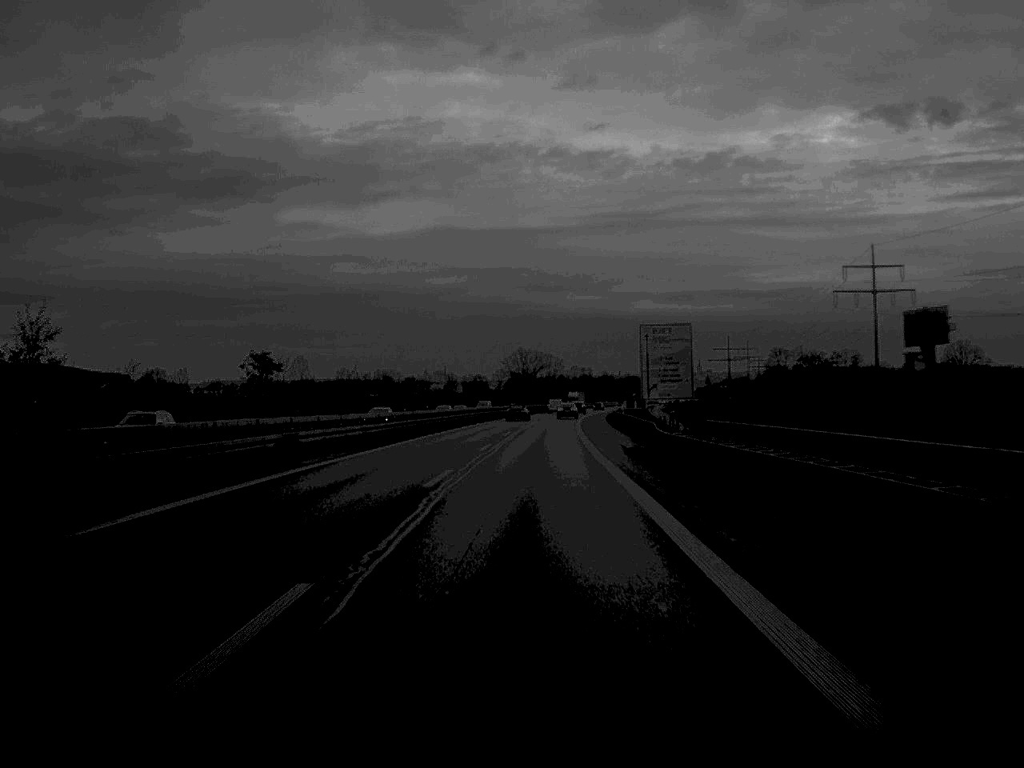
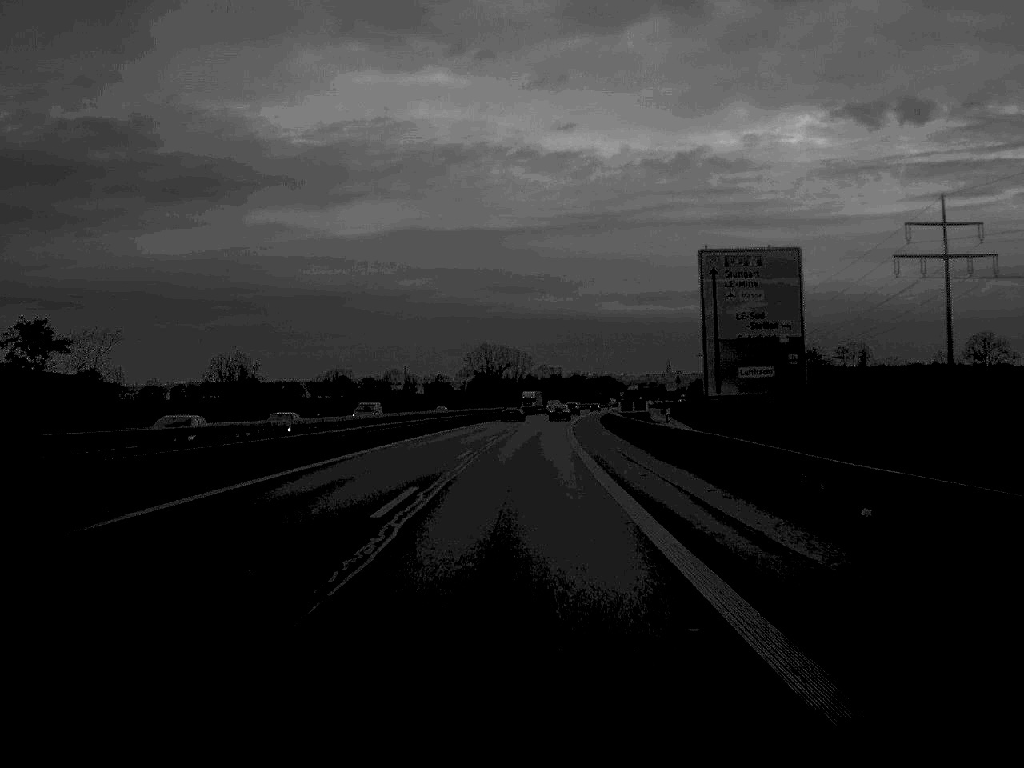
(+0.6, +42.0) m; +1°
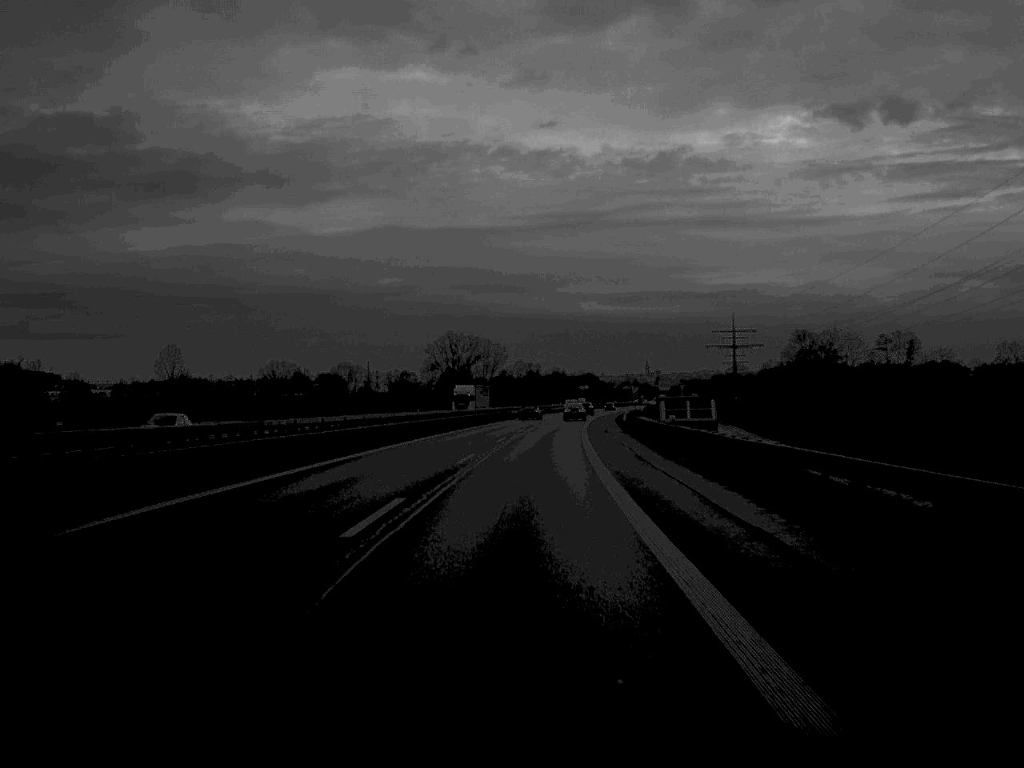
(+0.7, +57.2) m; +1°
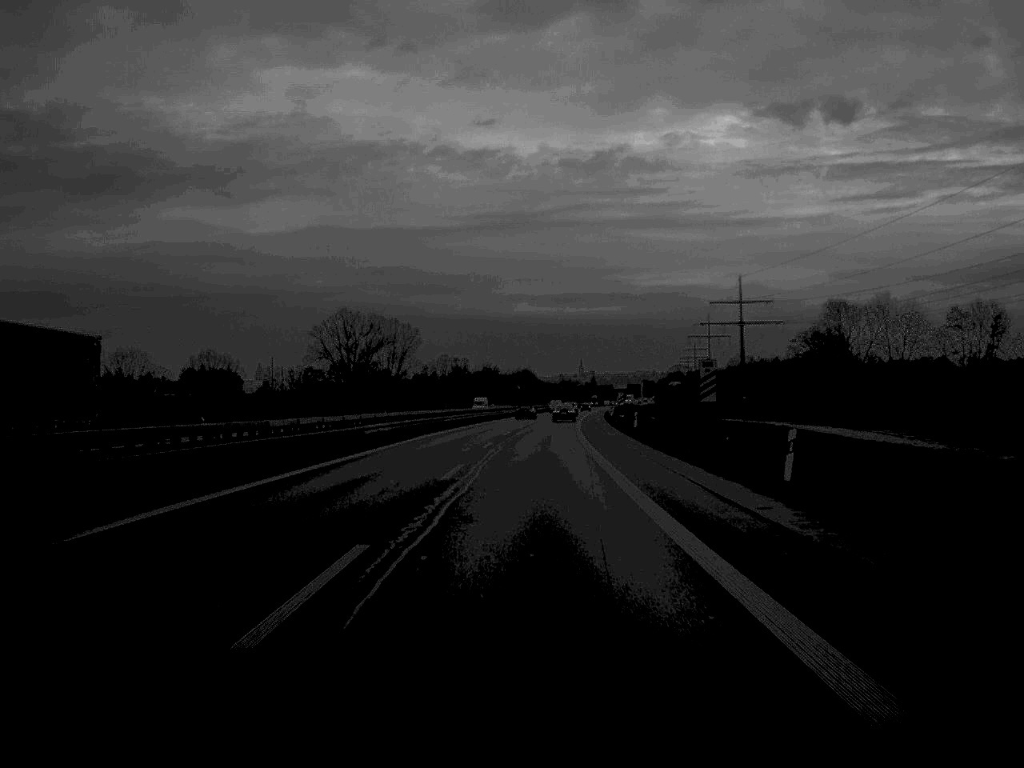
(+2.0, +79.6) m; +3°
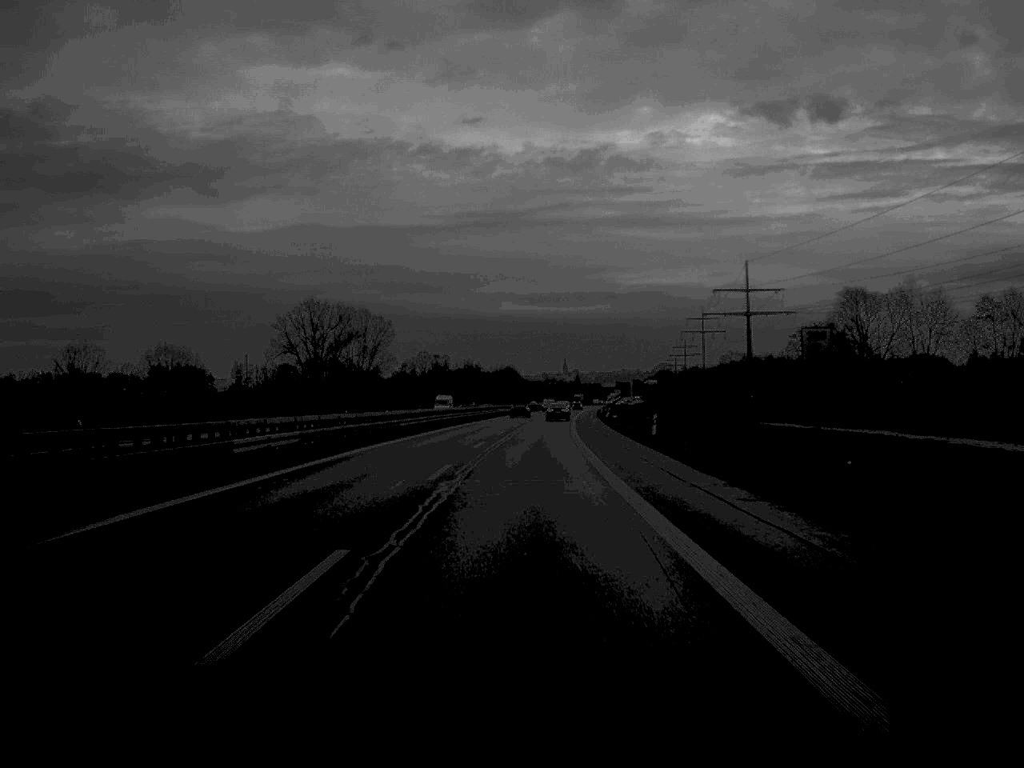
(+0.1, +18.8) m; +1°
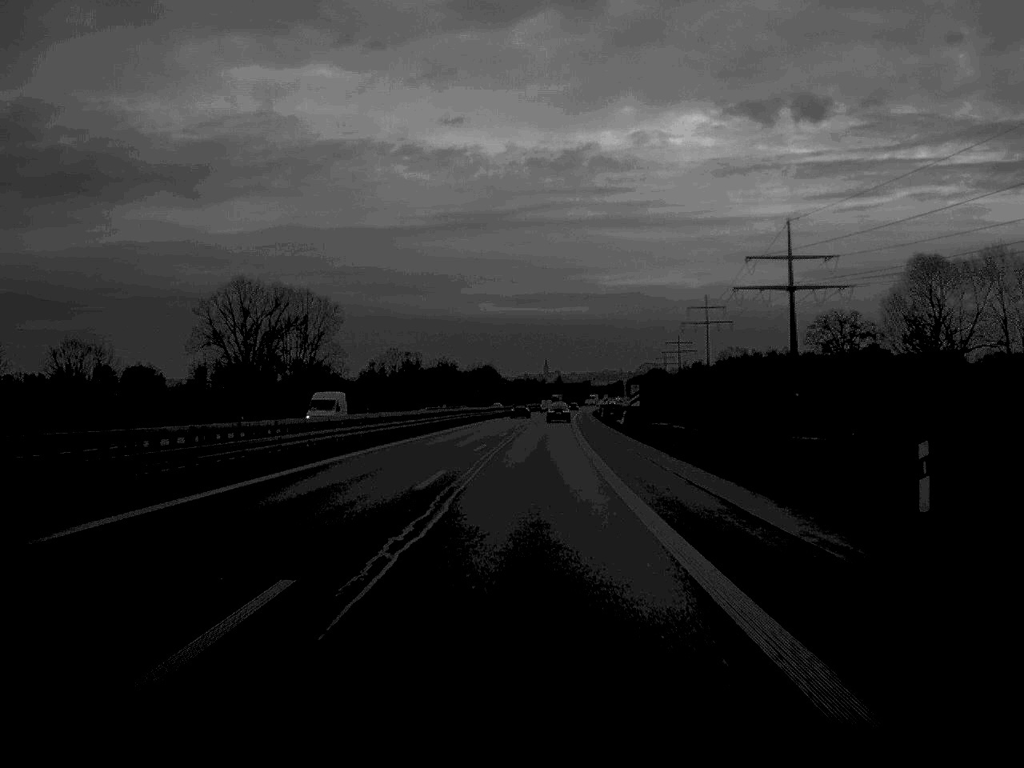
(+0.3, +38.5) m; +1°
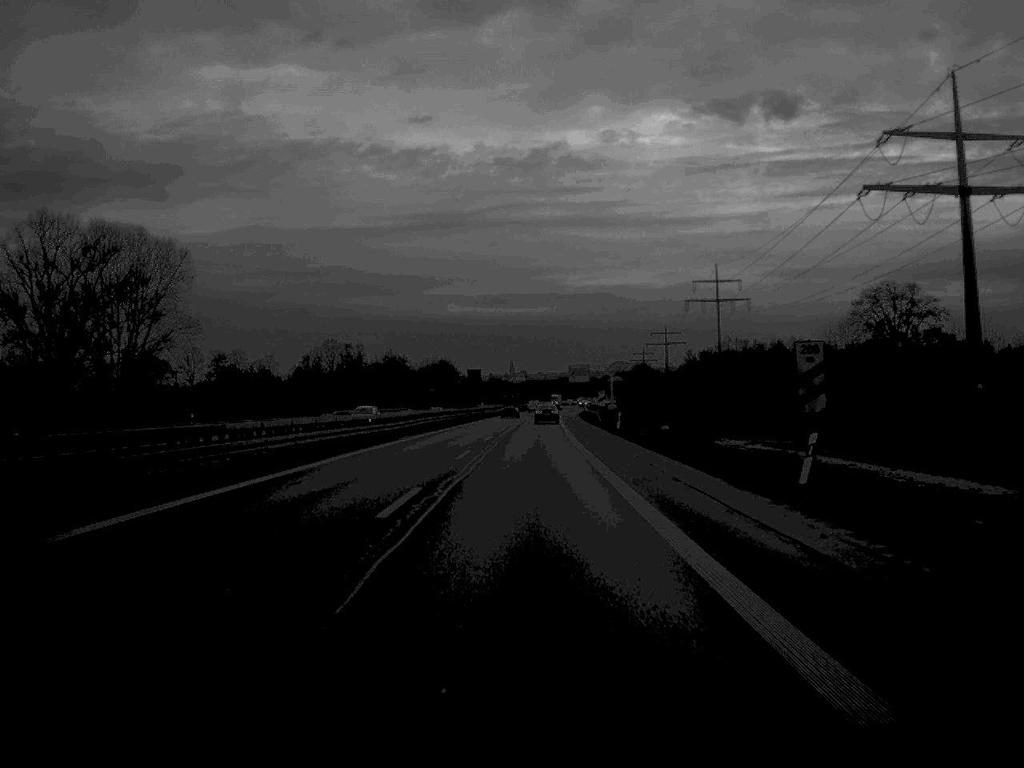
(+0.9, +60.8) m; +2°
